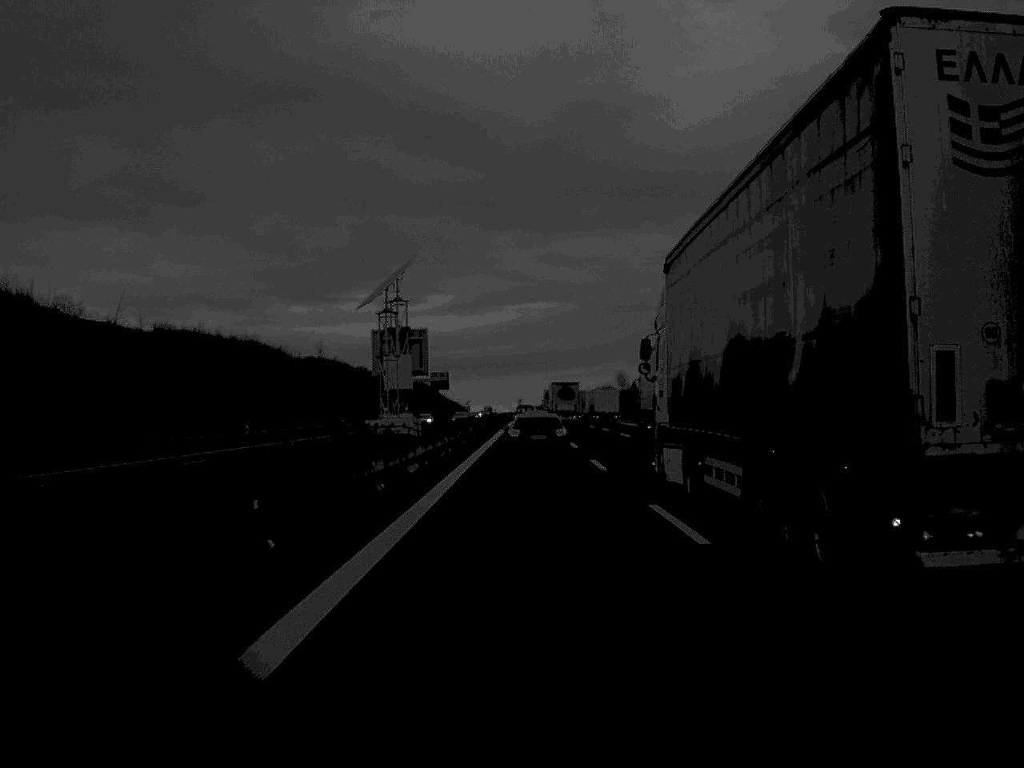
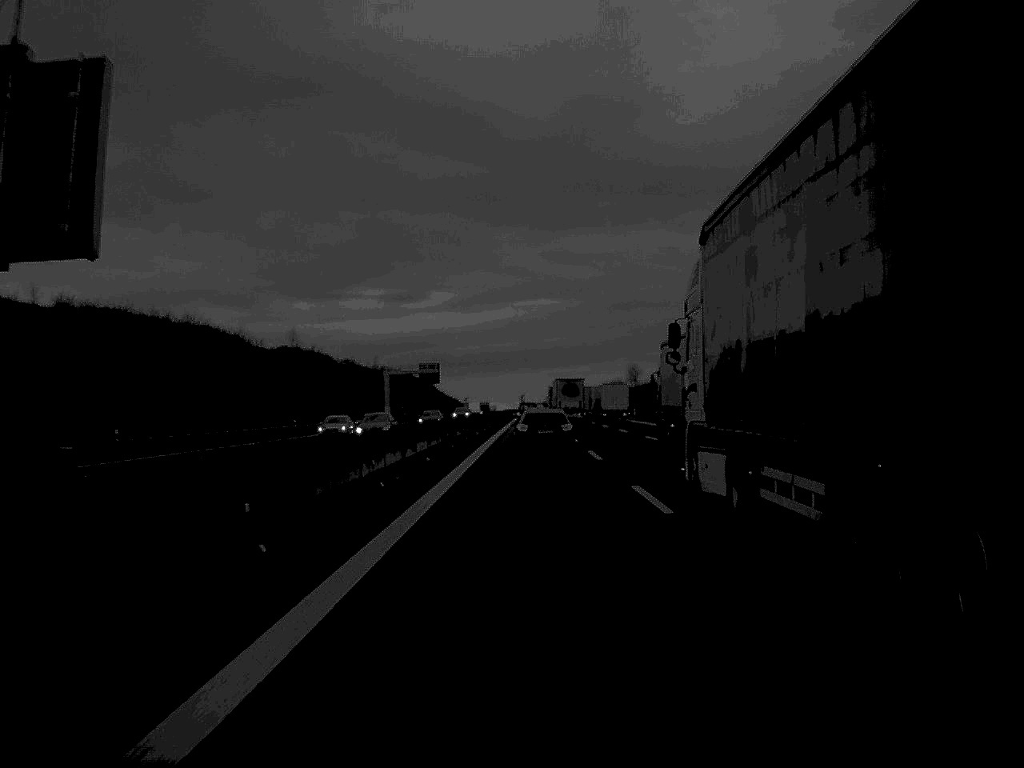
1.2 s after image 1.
(0.0, +32.1) m; 0°
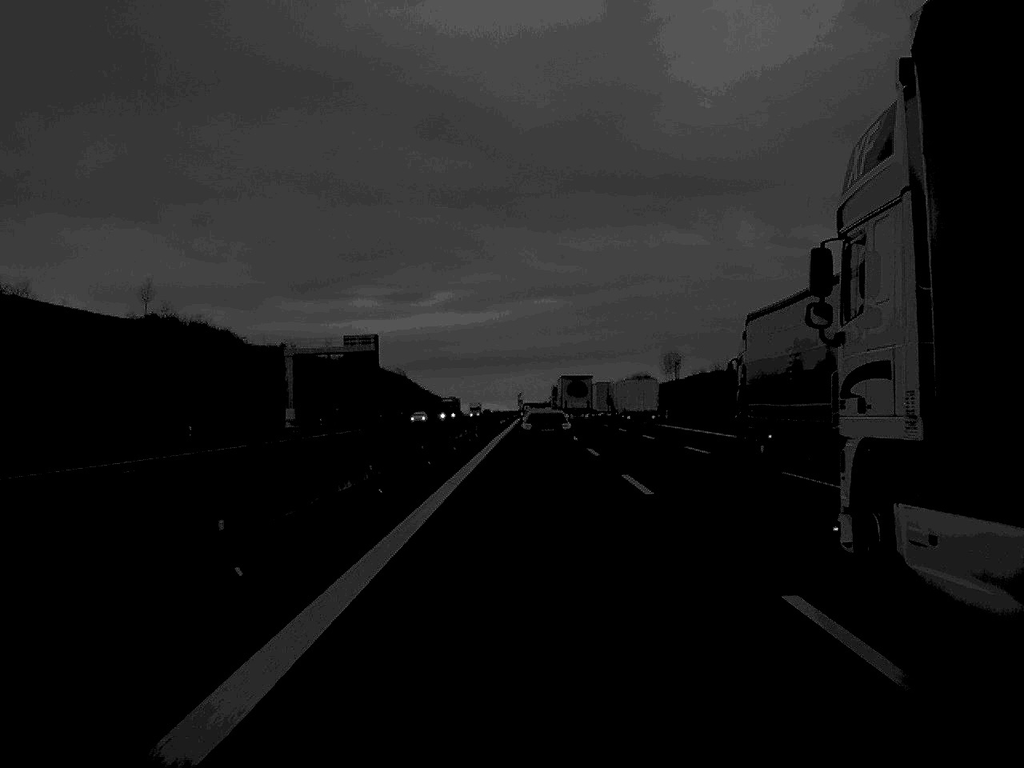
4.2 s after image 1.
(+0.1, +85.8) m; 0°
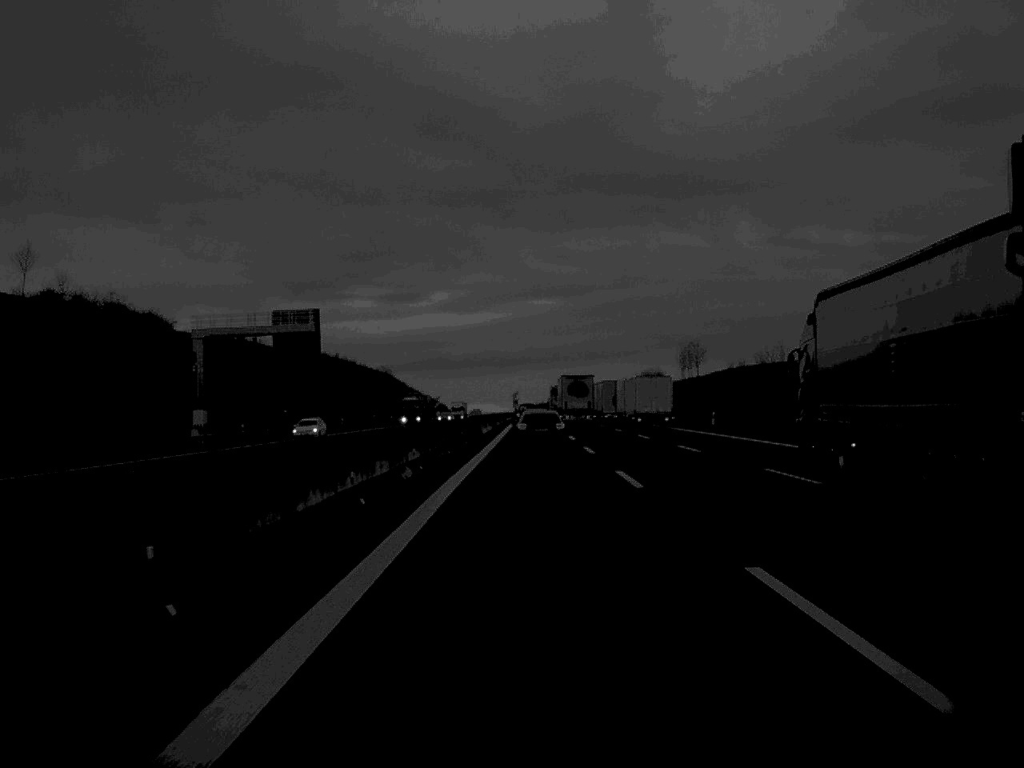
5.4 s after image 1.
(0.0, +33.9) m; 0°
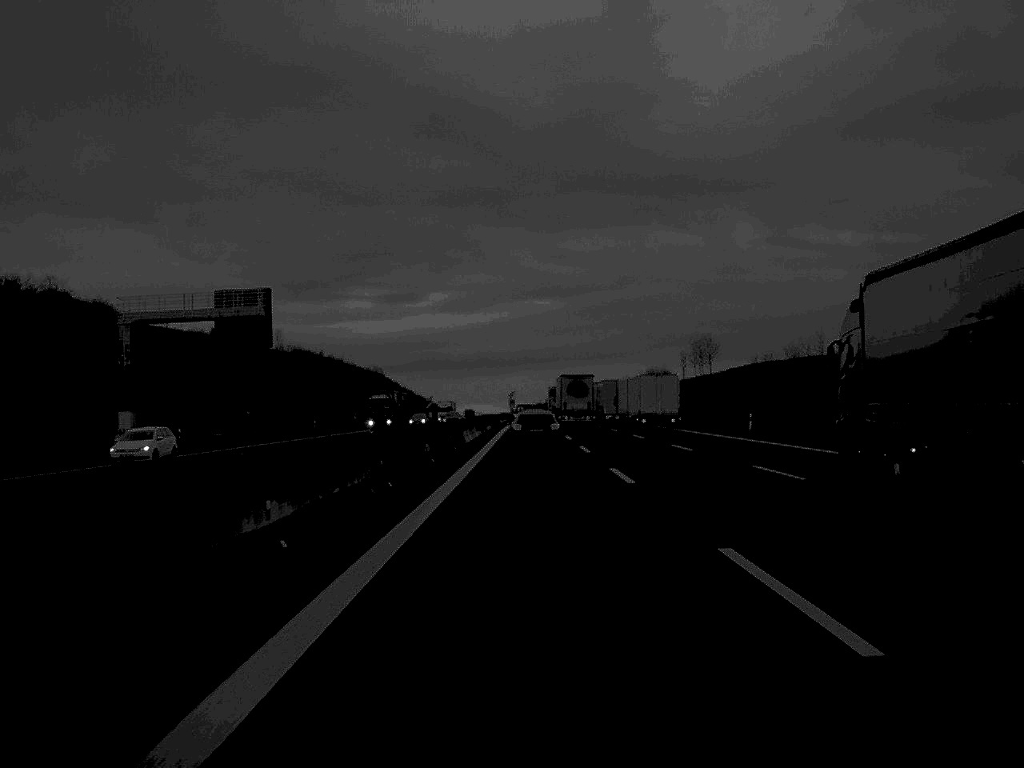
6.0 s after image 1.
(0.0, +16.6) m; 0°
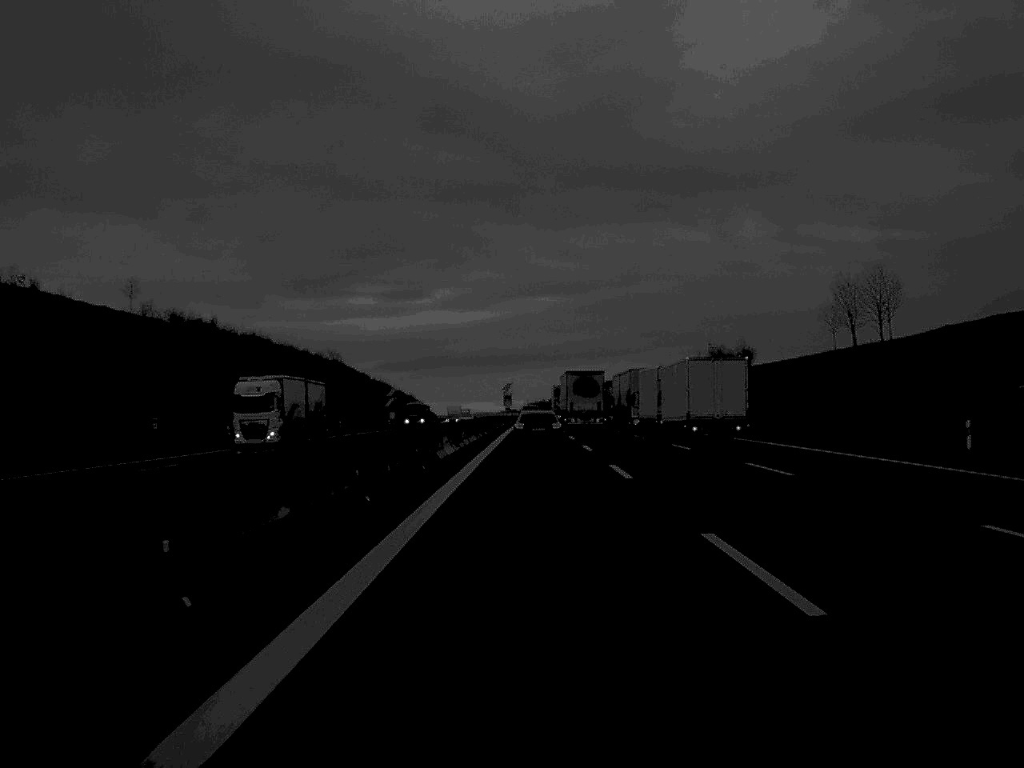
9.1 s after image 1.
(0.0, +88.1) m; 0°
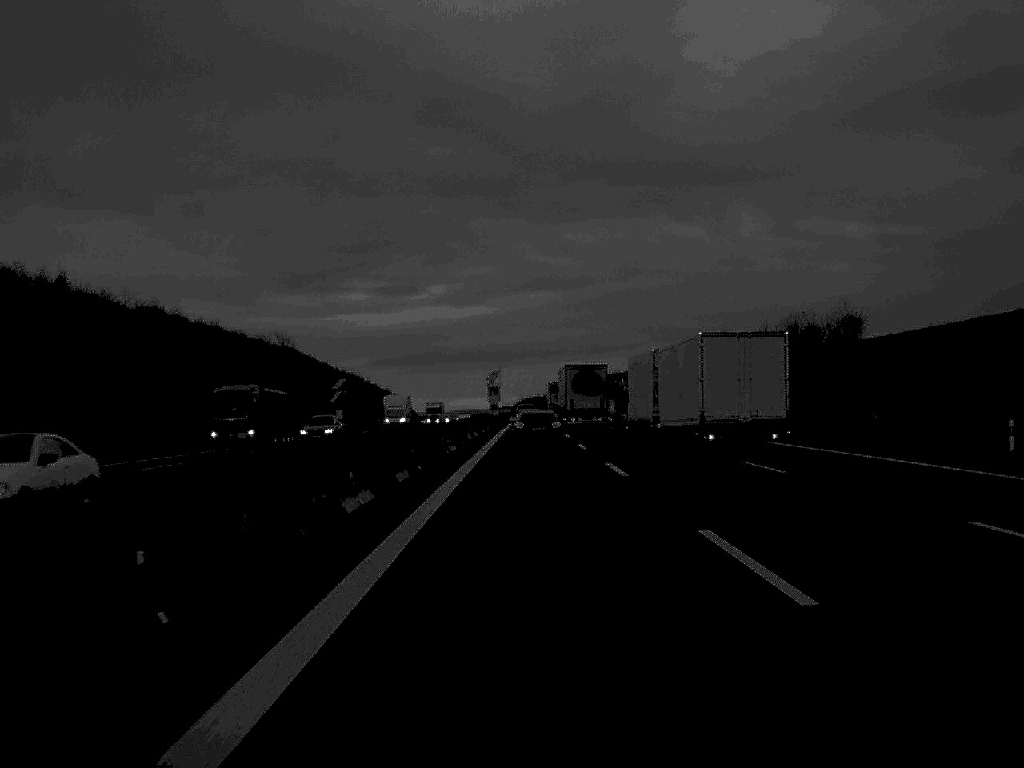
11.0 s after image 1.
(+0.1, +53.4) m; 0°
